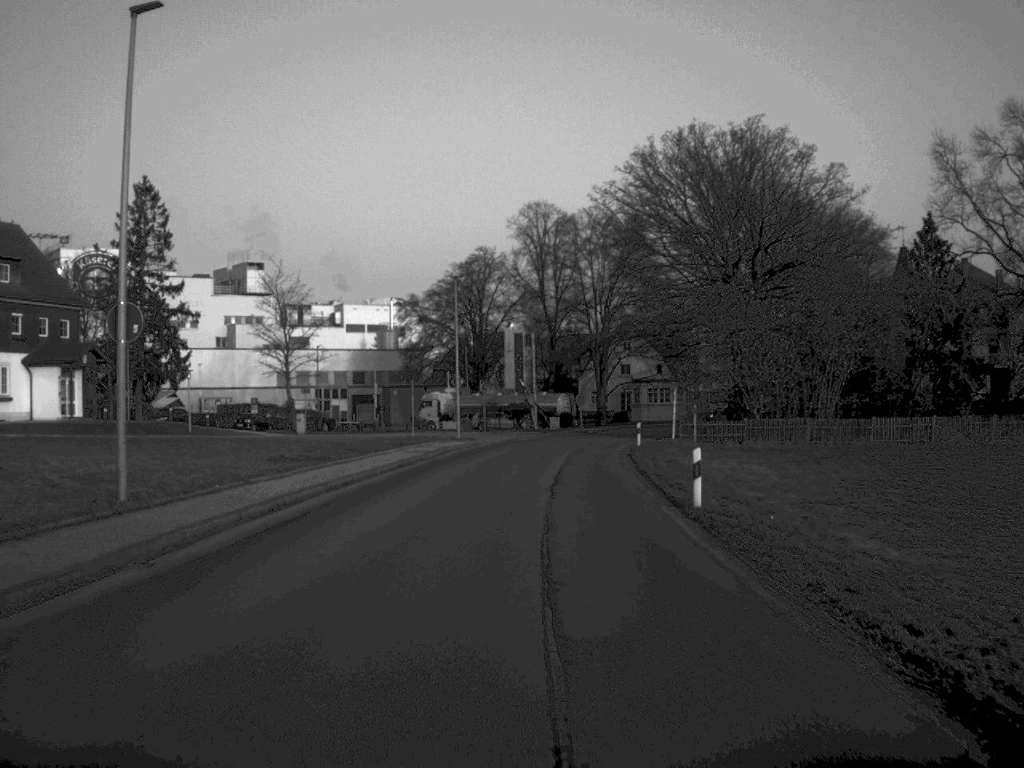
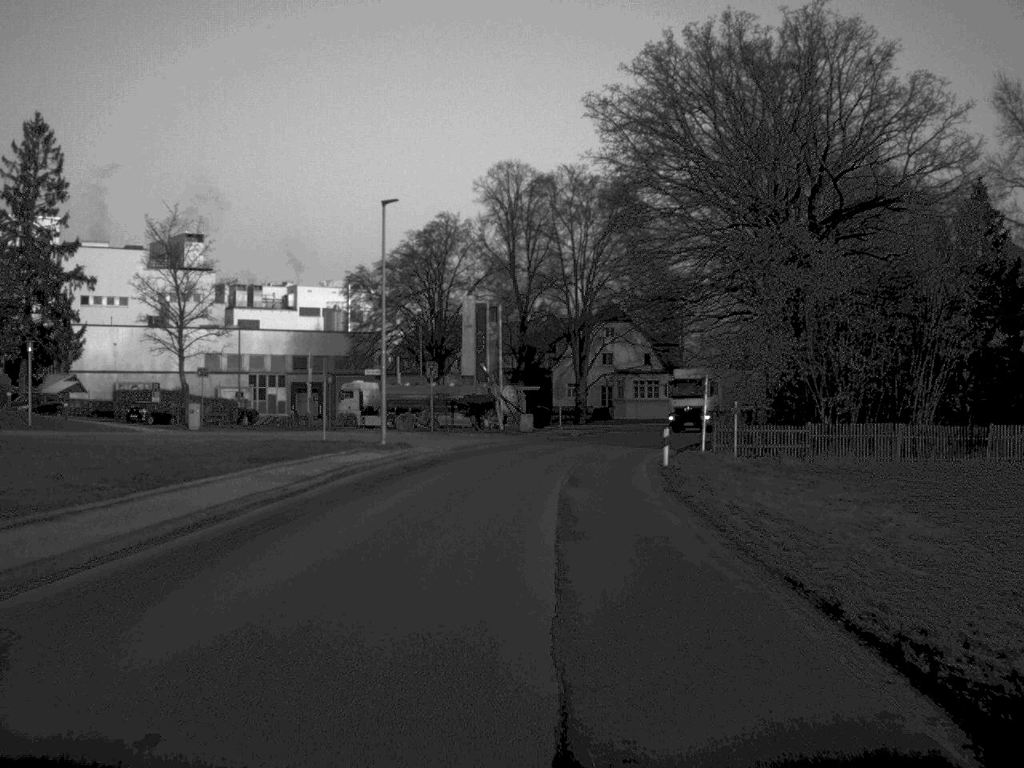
(+0.2, +20.2) m; +1°
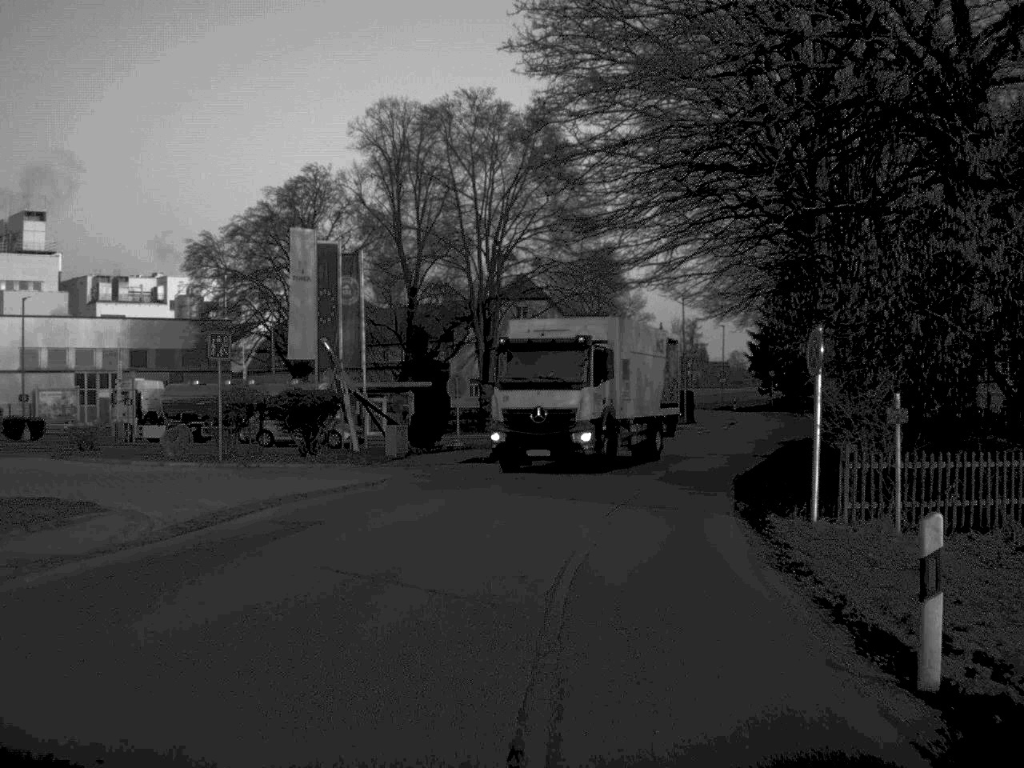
(+0.8, +26.0) m; +5°
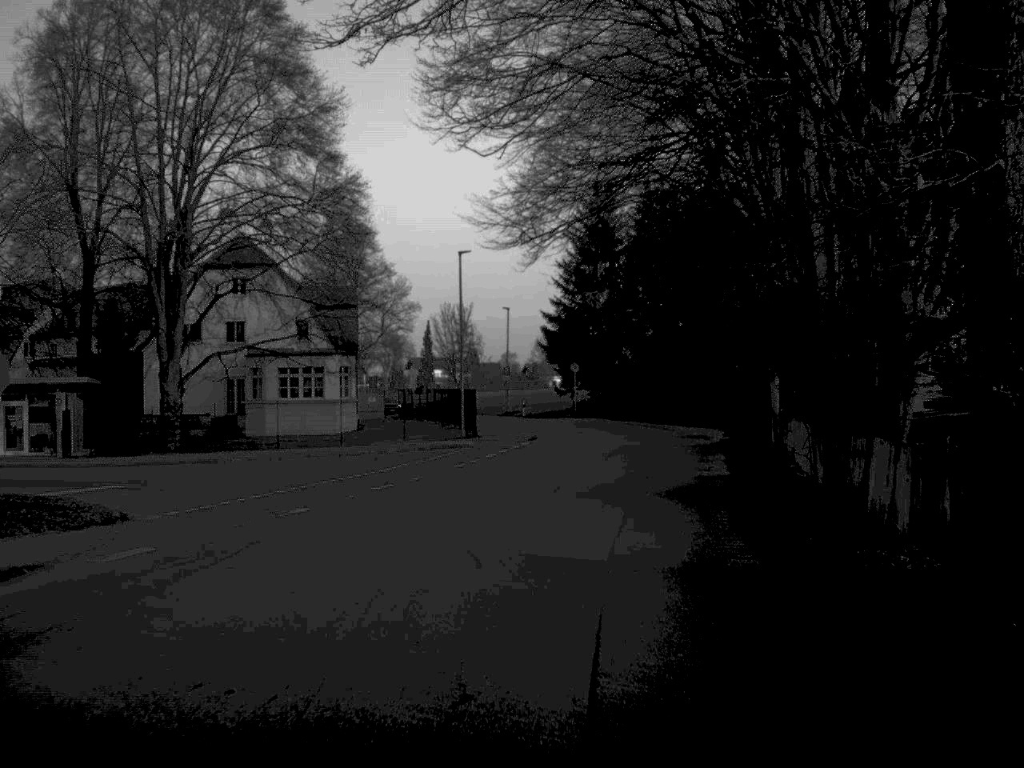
(+2.6, +25.8) m; +10°
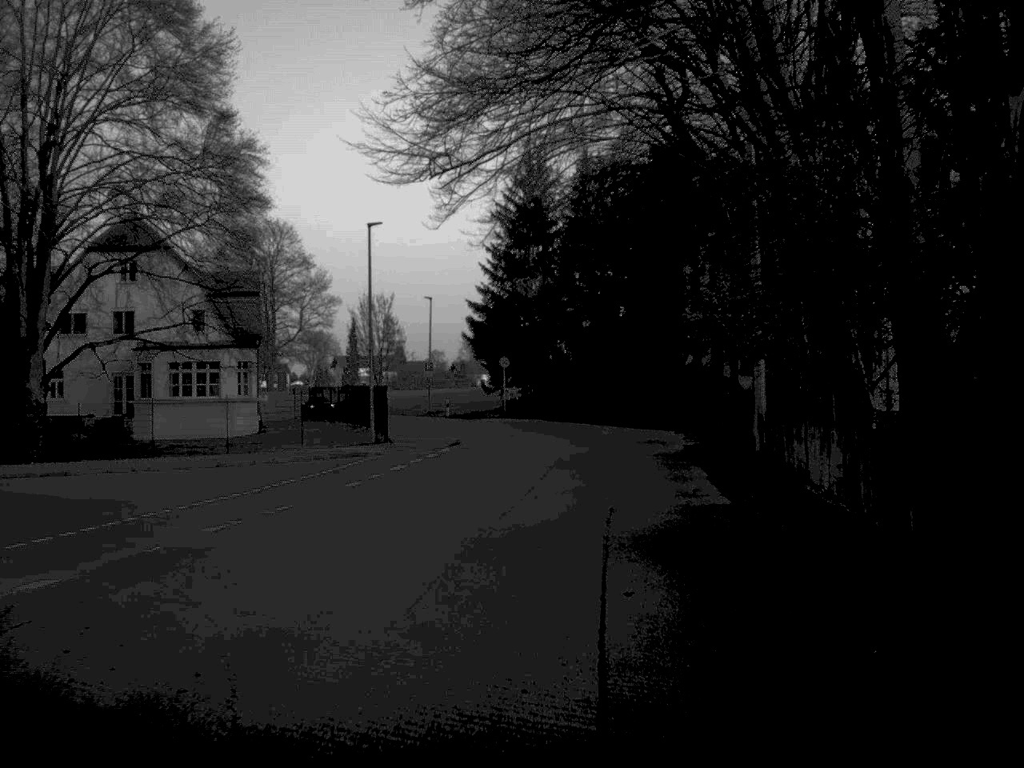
(+0.2, +8.1) m; +3°
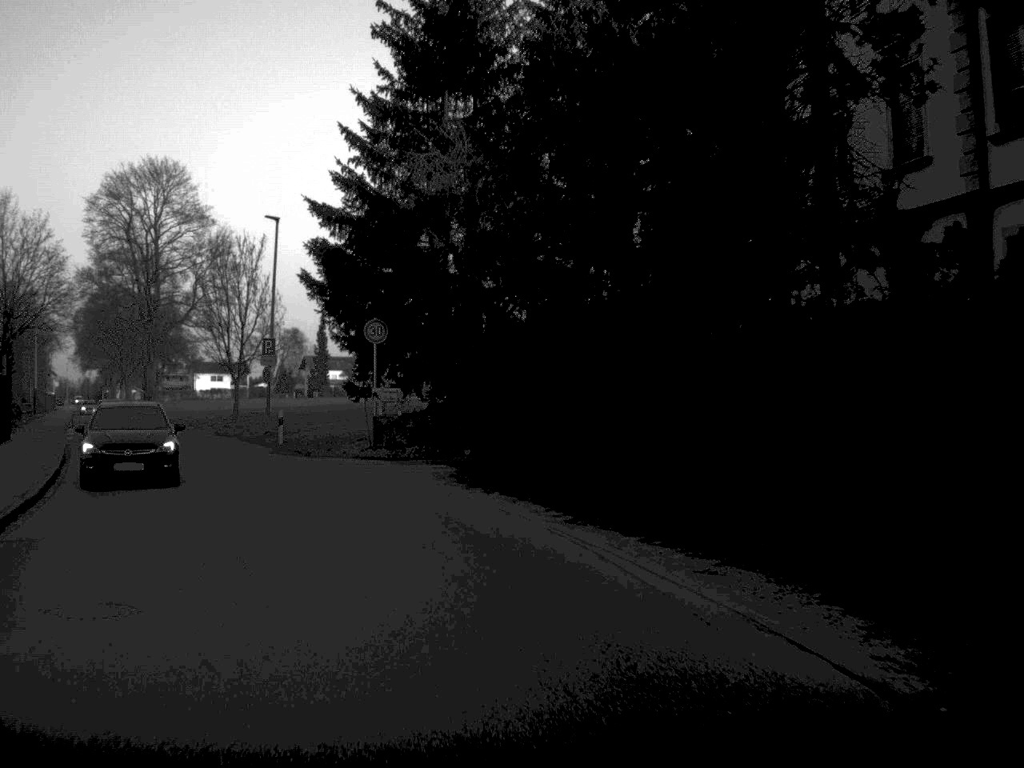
(+2.6, +39.3) m; -1°
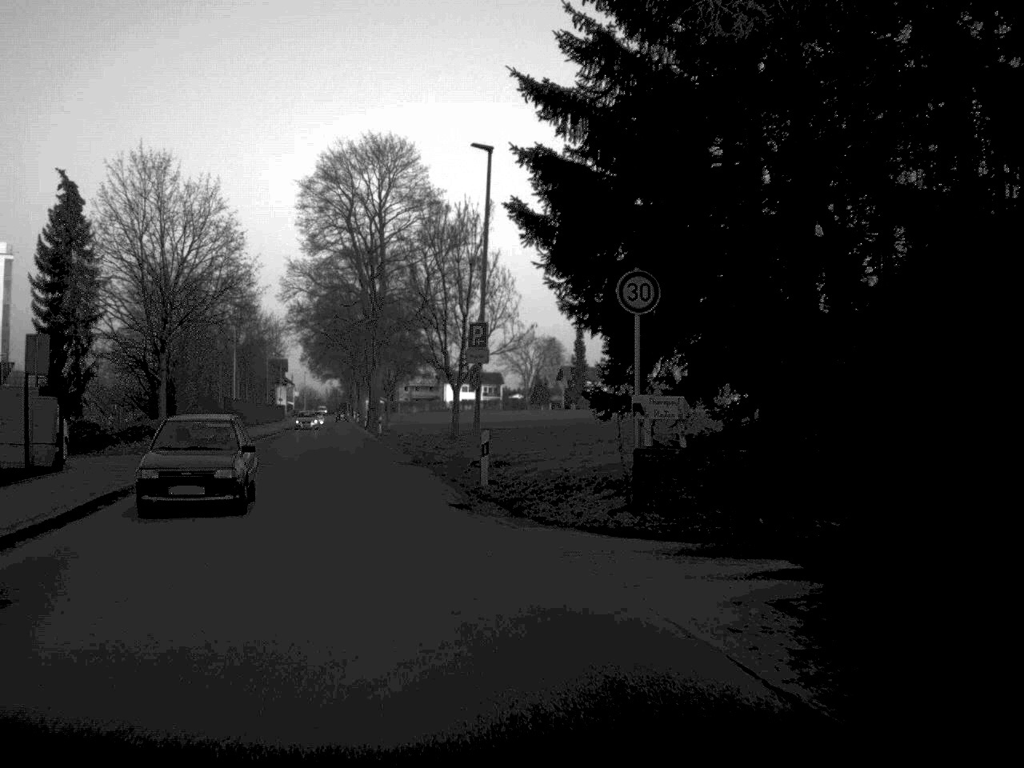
(-1.4, +14.3) m; -12°
